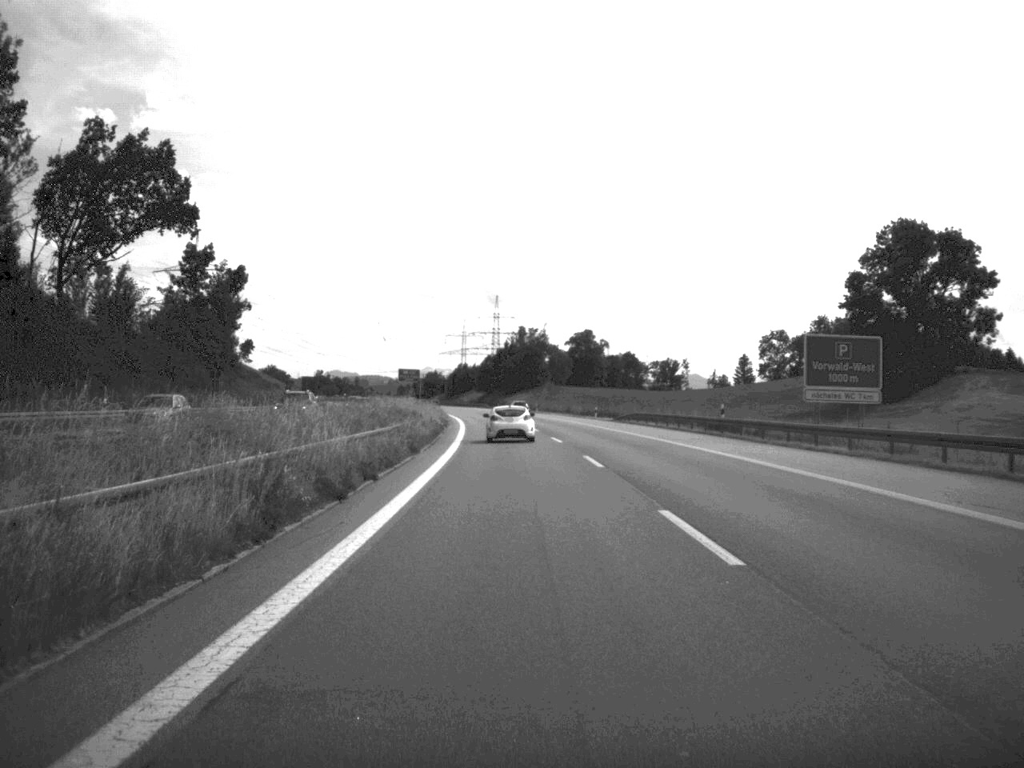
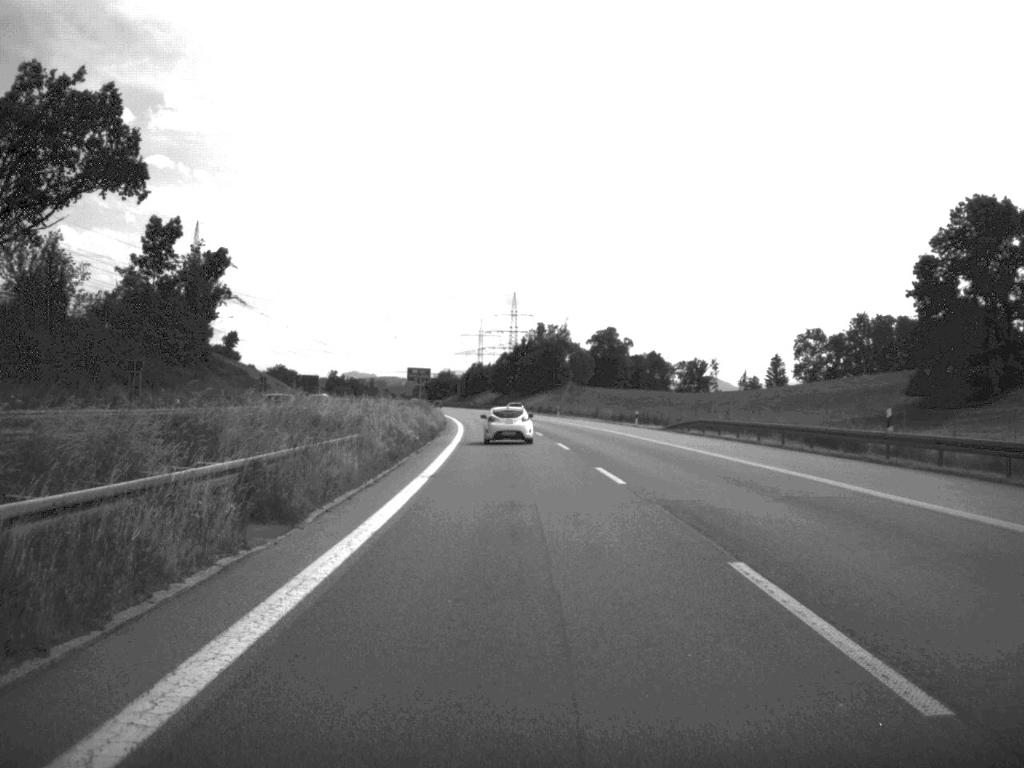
(-0.2, +23.4) m; -1°
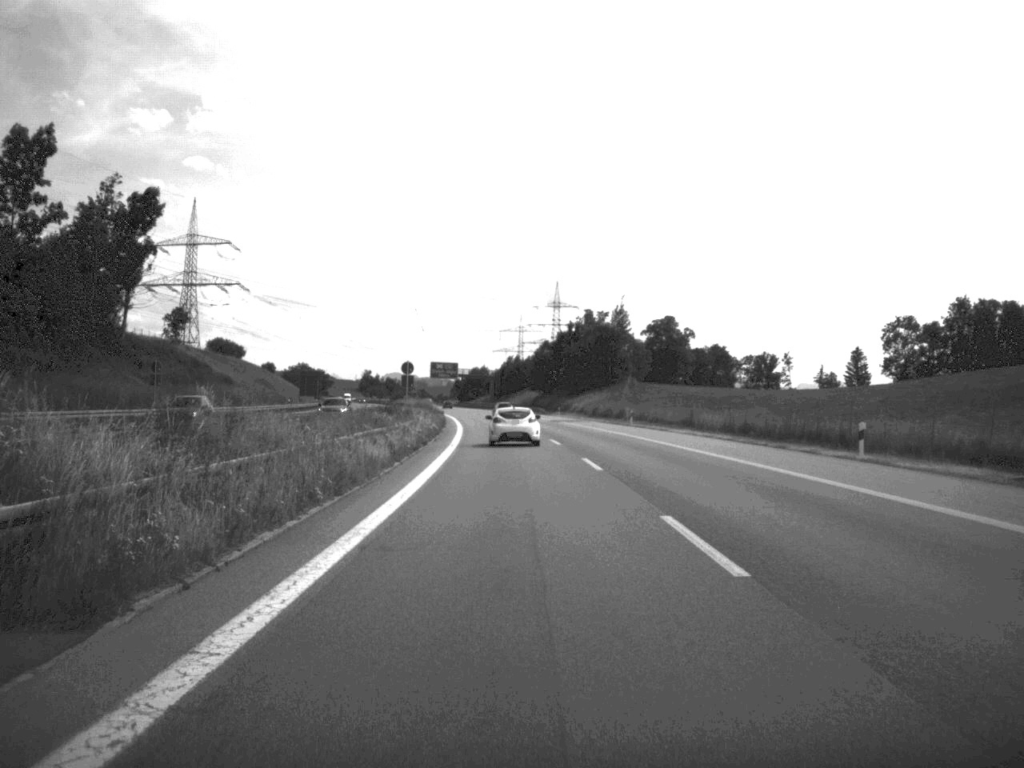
(-0.8, +48.0) m; -2°
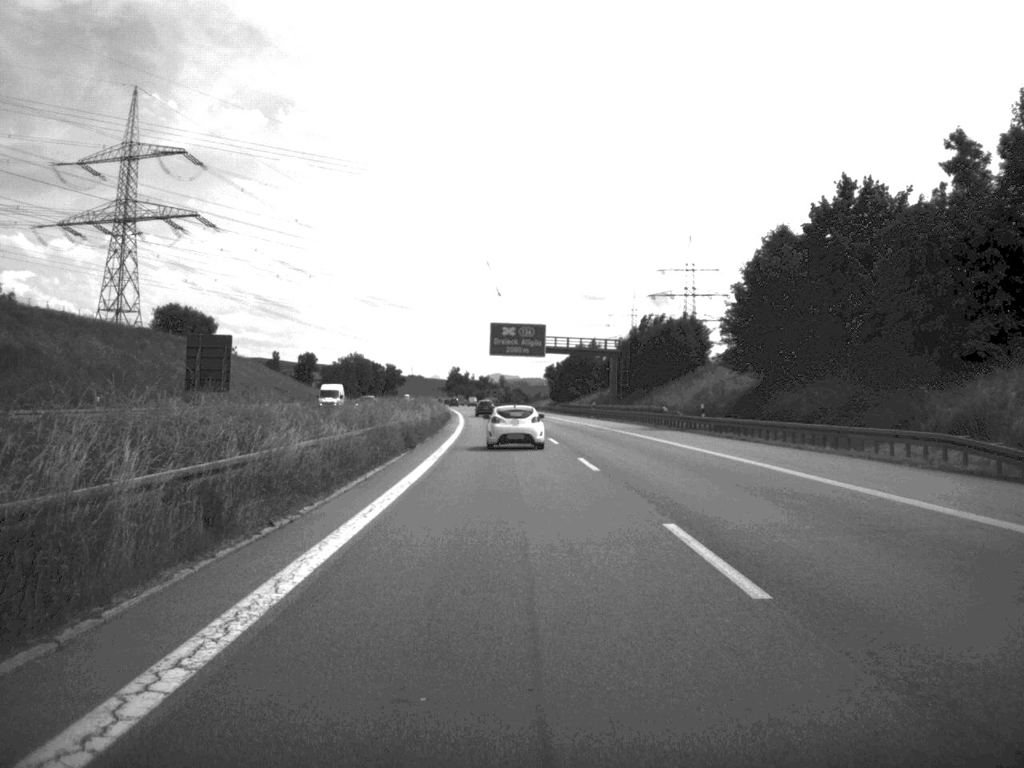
(-5.4, +125.0) m; -5°
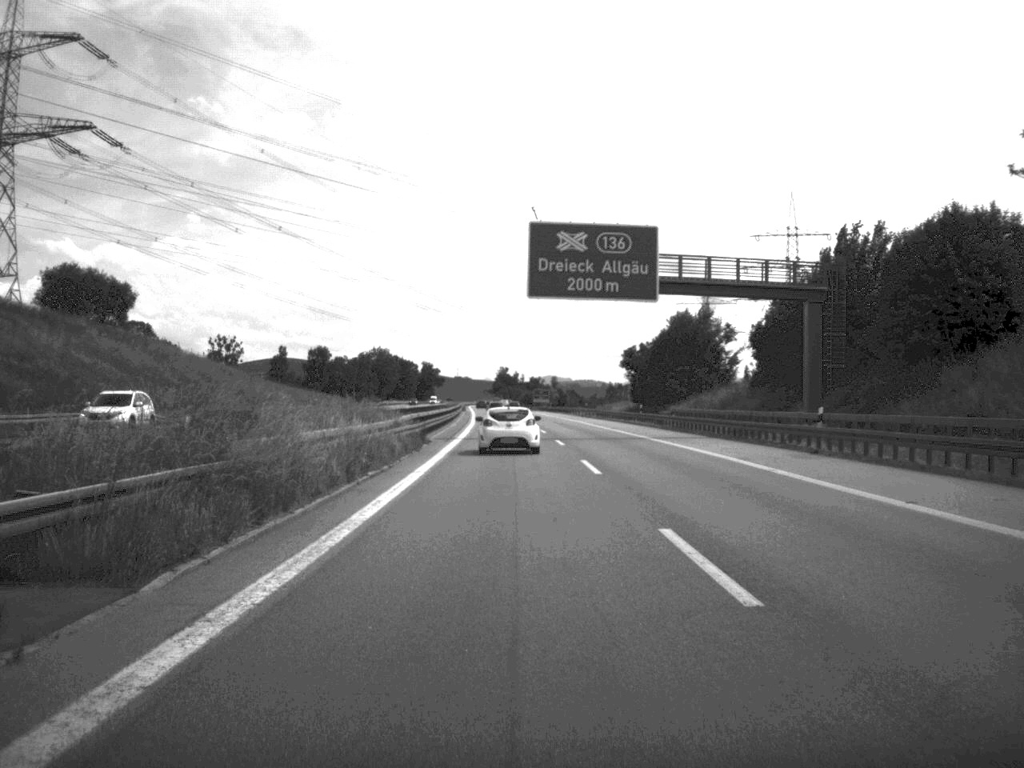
(-1.5, +71.0) m; -2°
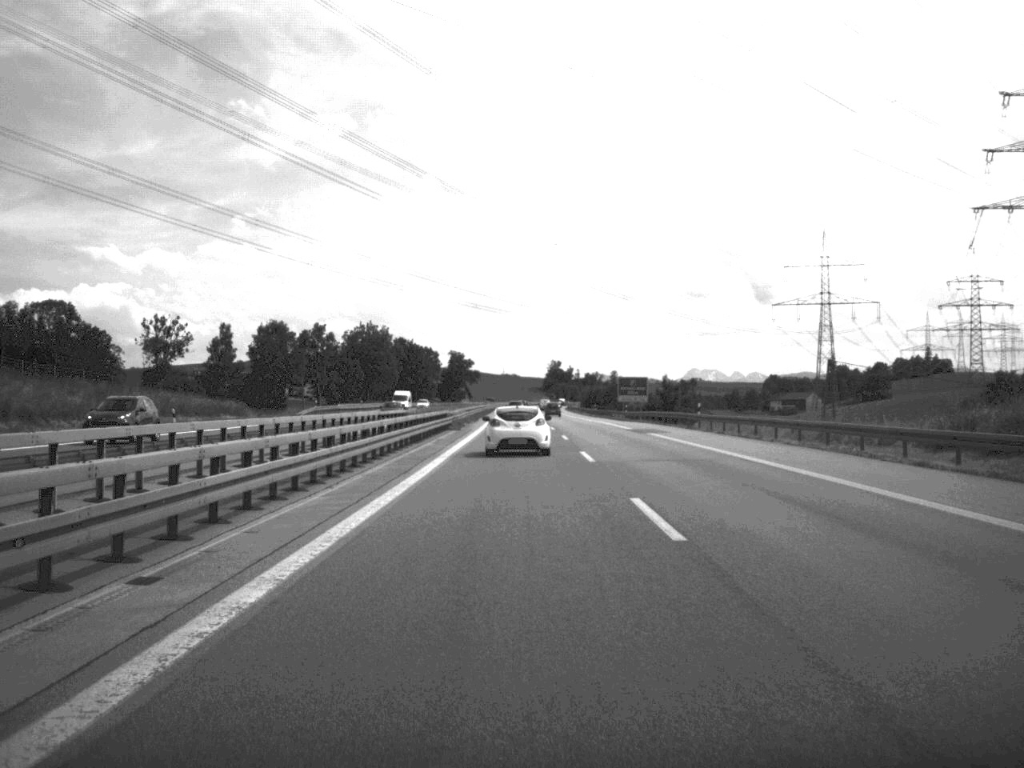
(-2.7, +119.3) m; -2°
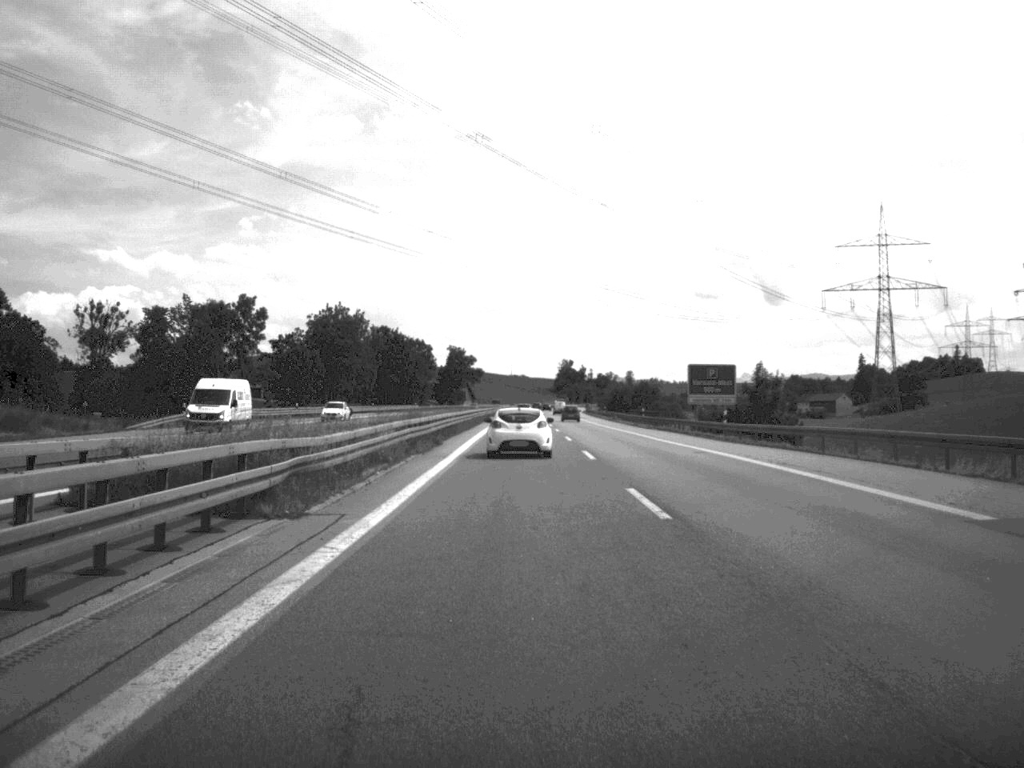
(-0.2, +50.1) m; 0°
